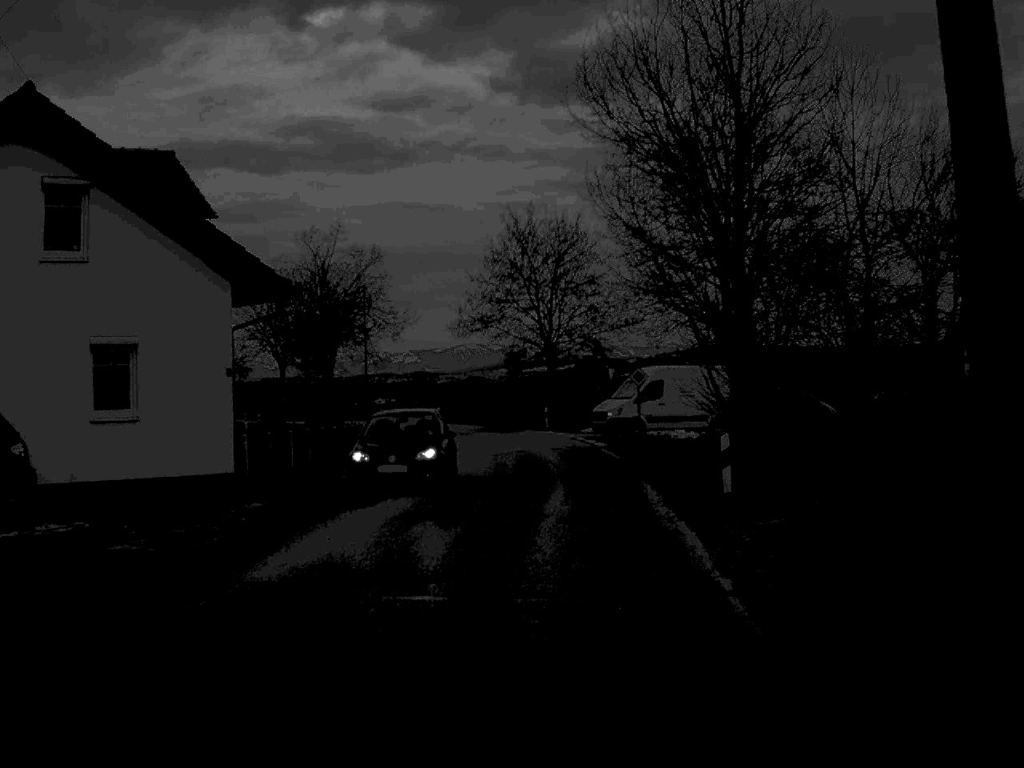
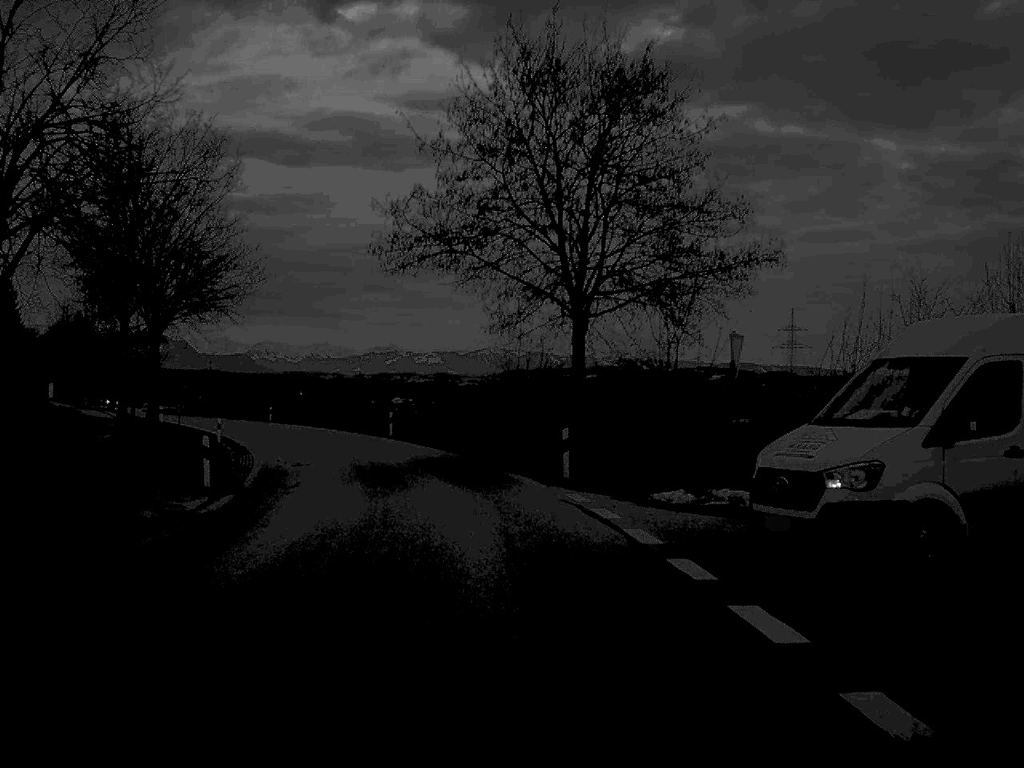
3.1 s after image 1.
(+0.5, +33.8) m; -1°
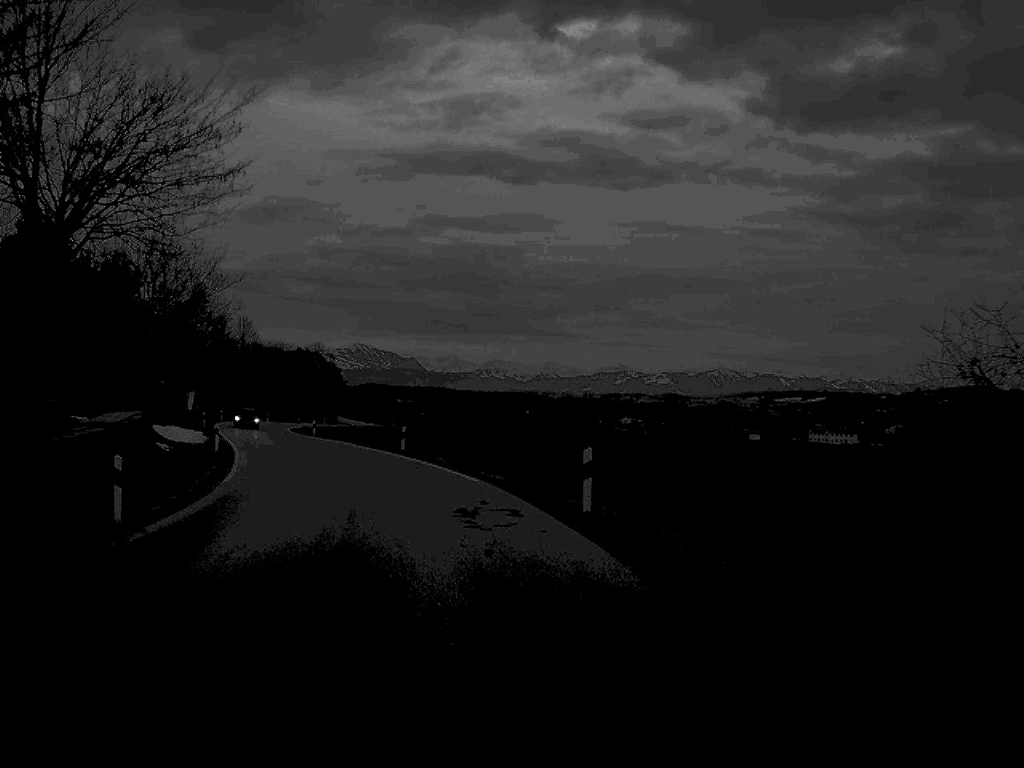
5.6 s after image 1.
(-2.8, +33.8) m; -10°
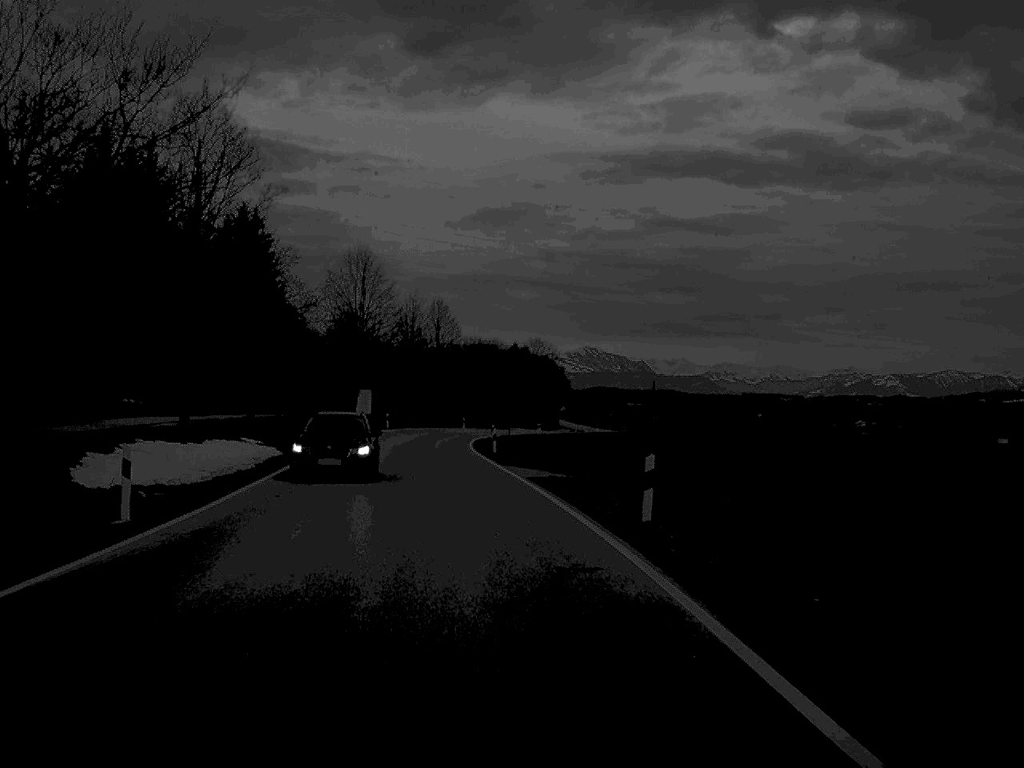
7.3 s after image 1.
(-3.0, +31.8) m; -10°
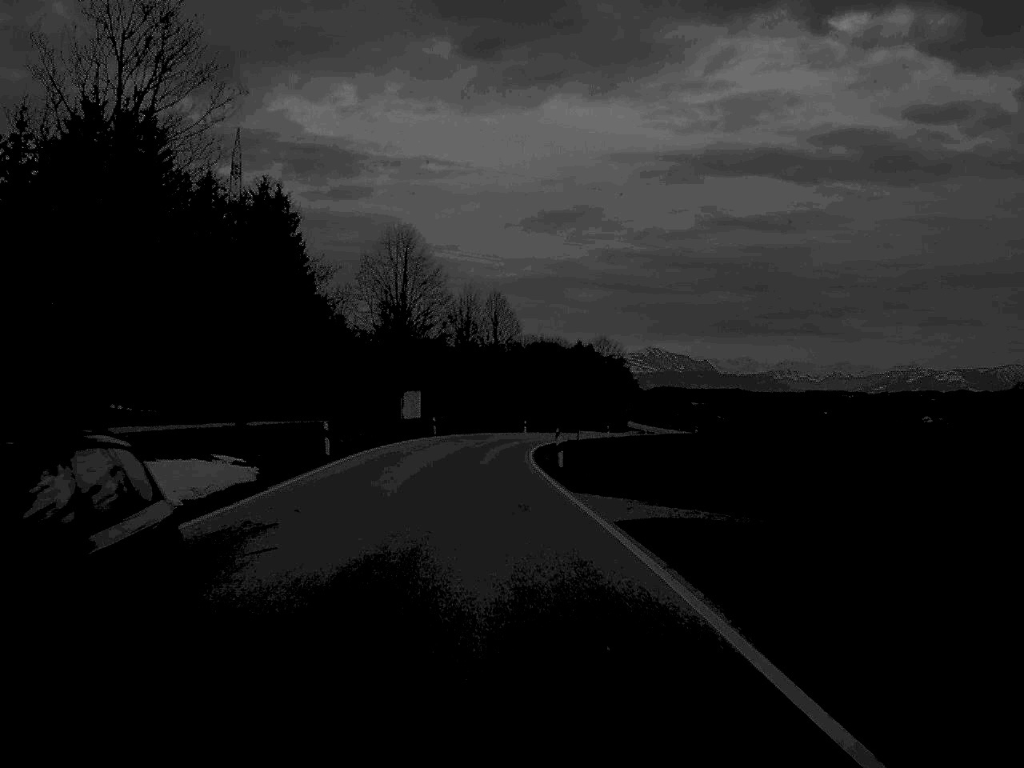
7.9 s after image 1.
(-0.3, +12.5) m; -3°
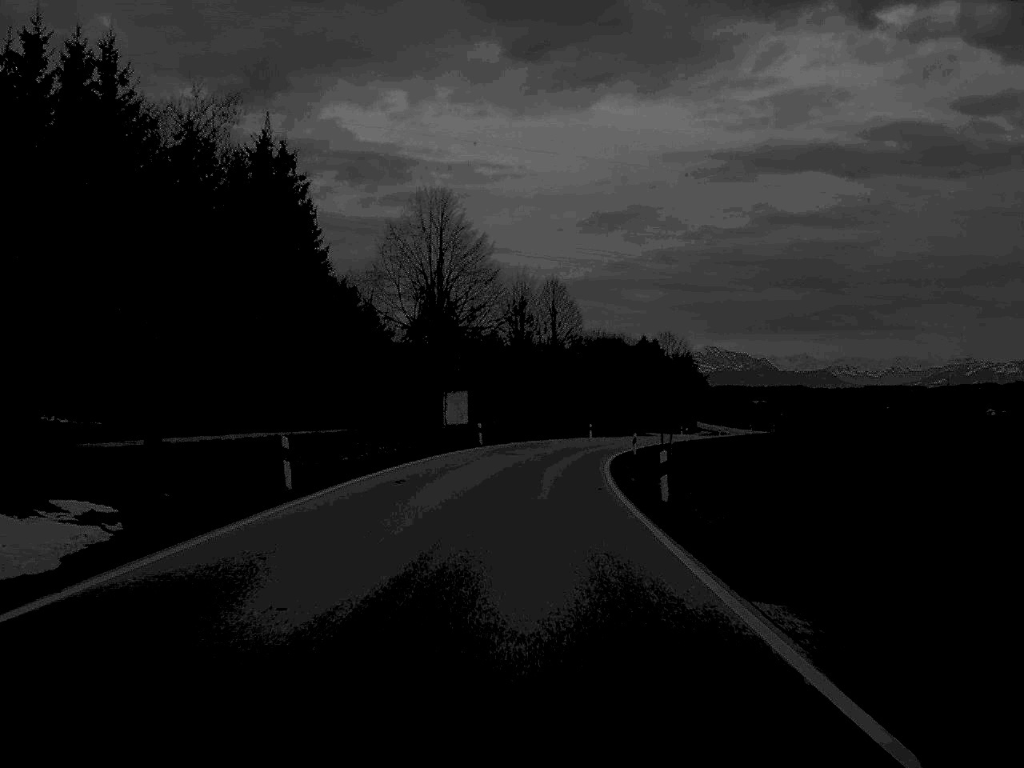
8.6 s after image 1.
(-0.4, +15.2) m; -2°
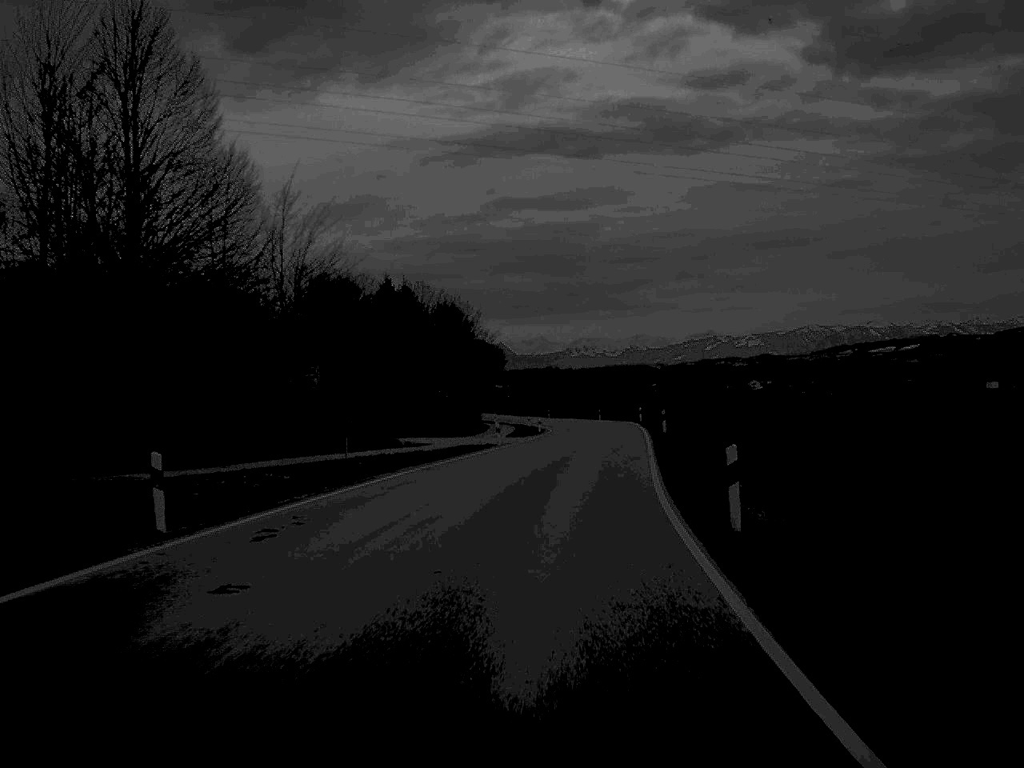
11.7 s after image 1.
(+6.4, +77.9) m; +12°
